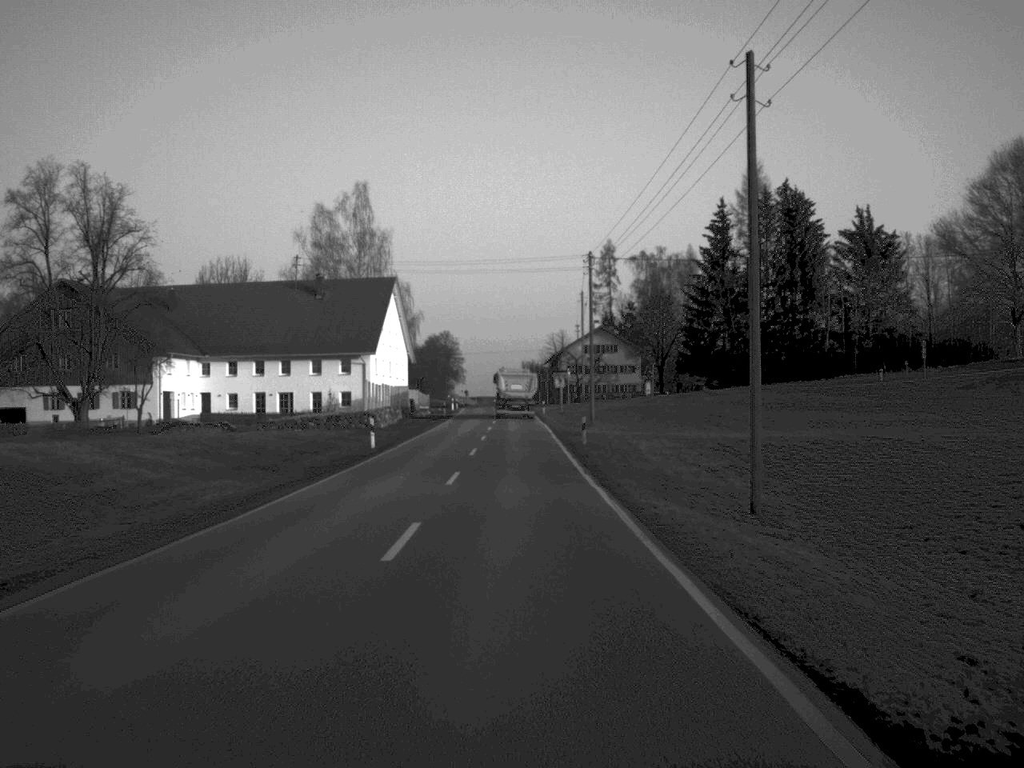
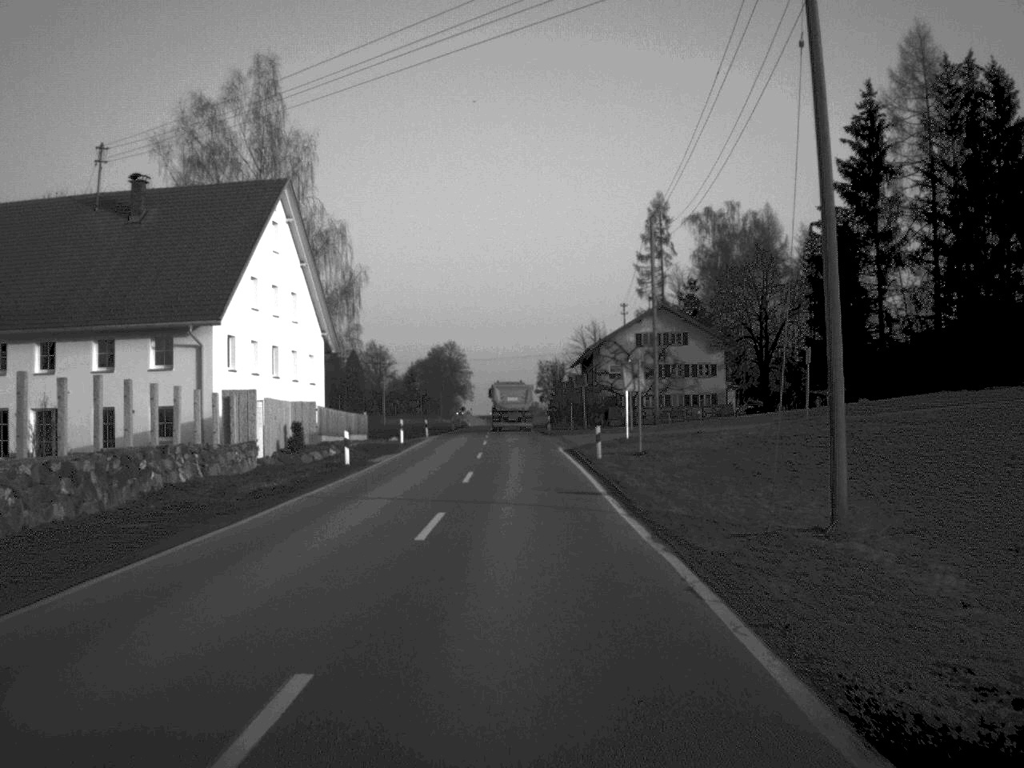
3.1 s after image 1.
(-0.3, +55.5) m; -1°
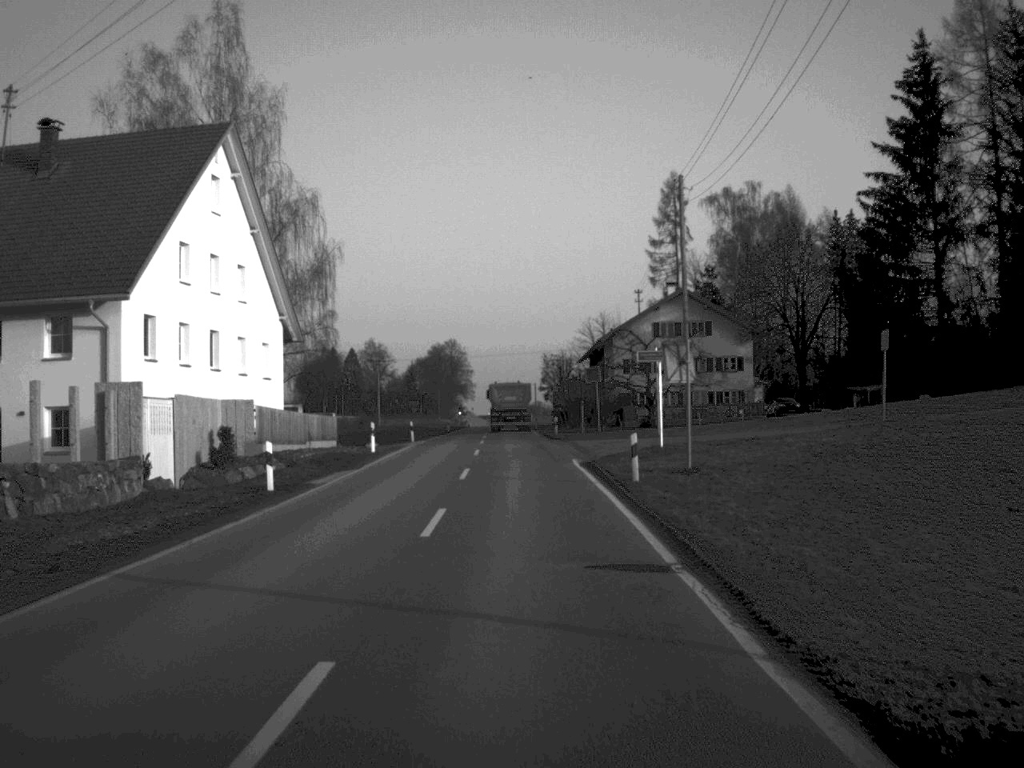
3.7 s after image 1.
(0.0, +11.2) m; 0°
